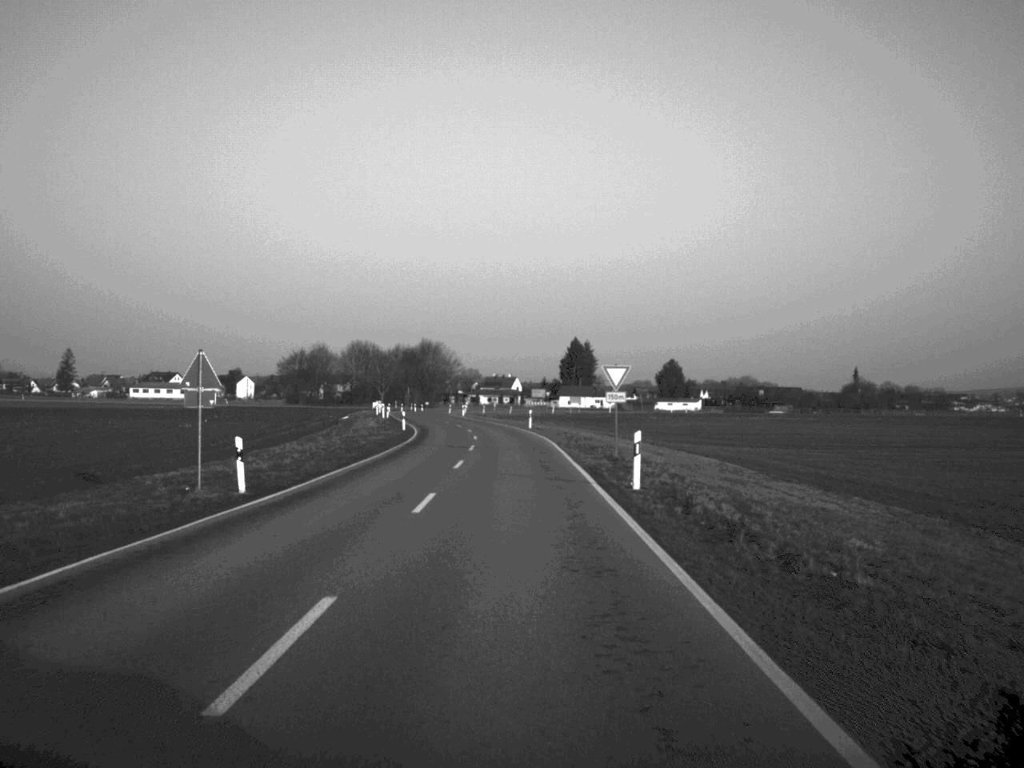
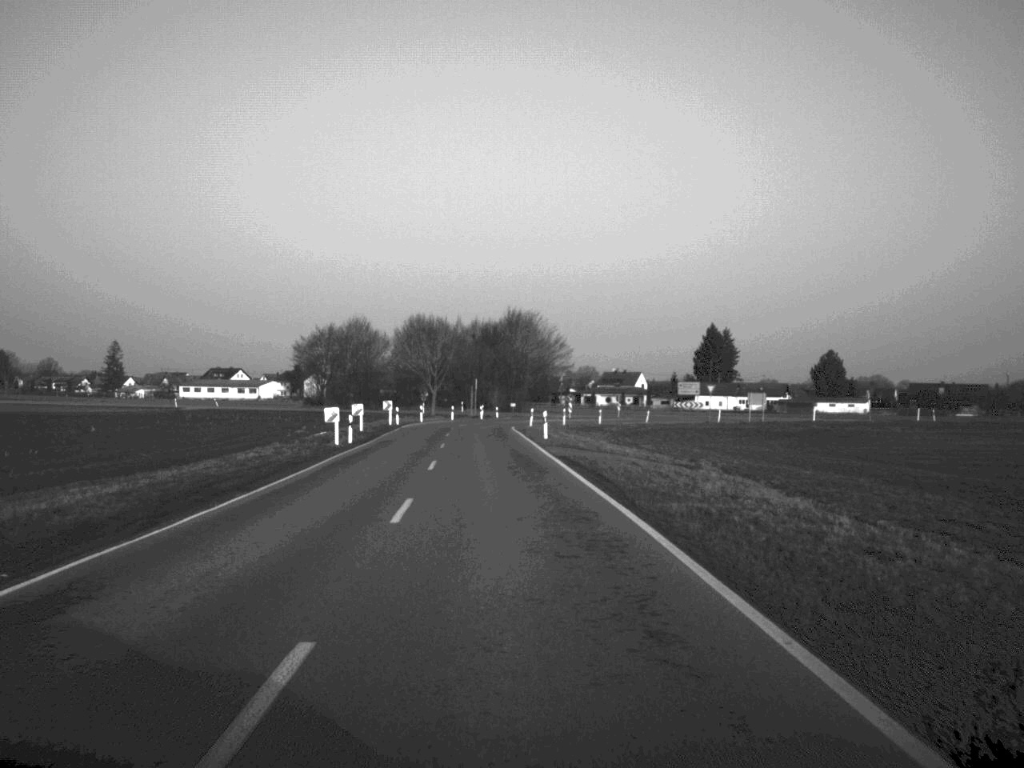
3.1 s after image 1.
(-2.2, +75.4) m; -5°
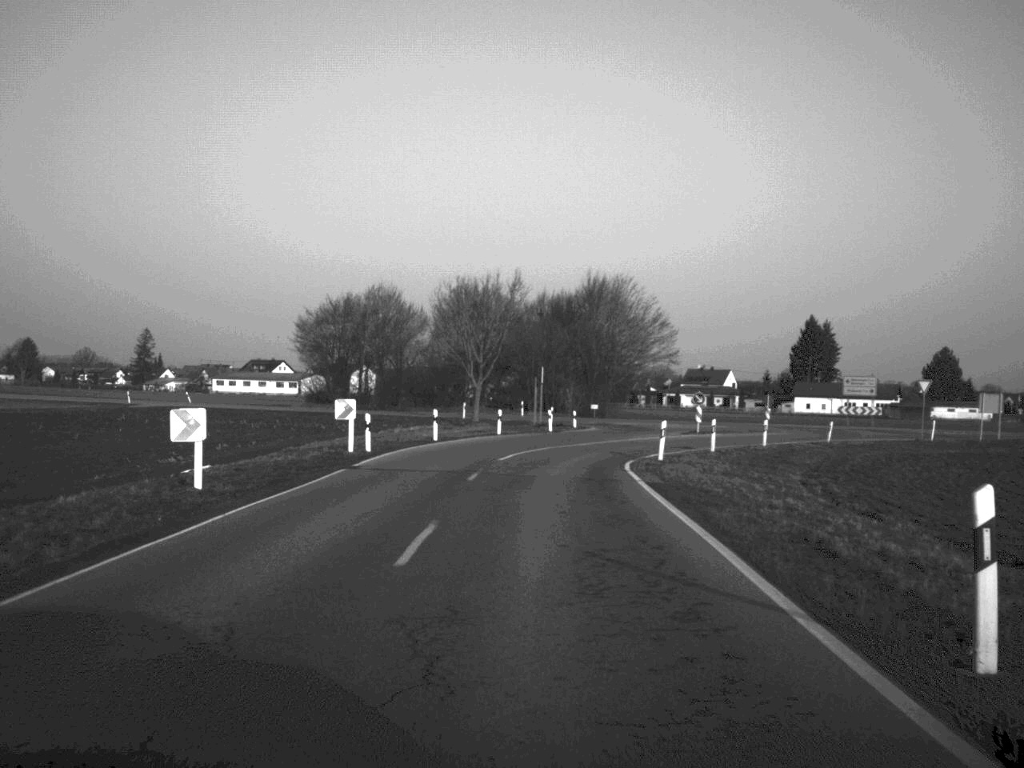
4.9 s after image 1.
(-1.3, +40.7) m; -3°
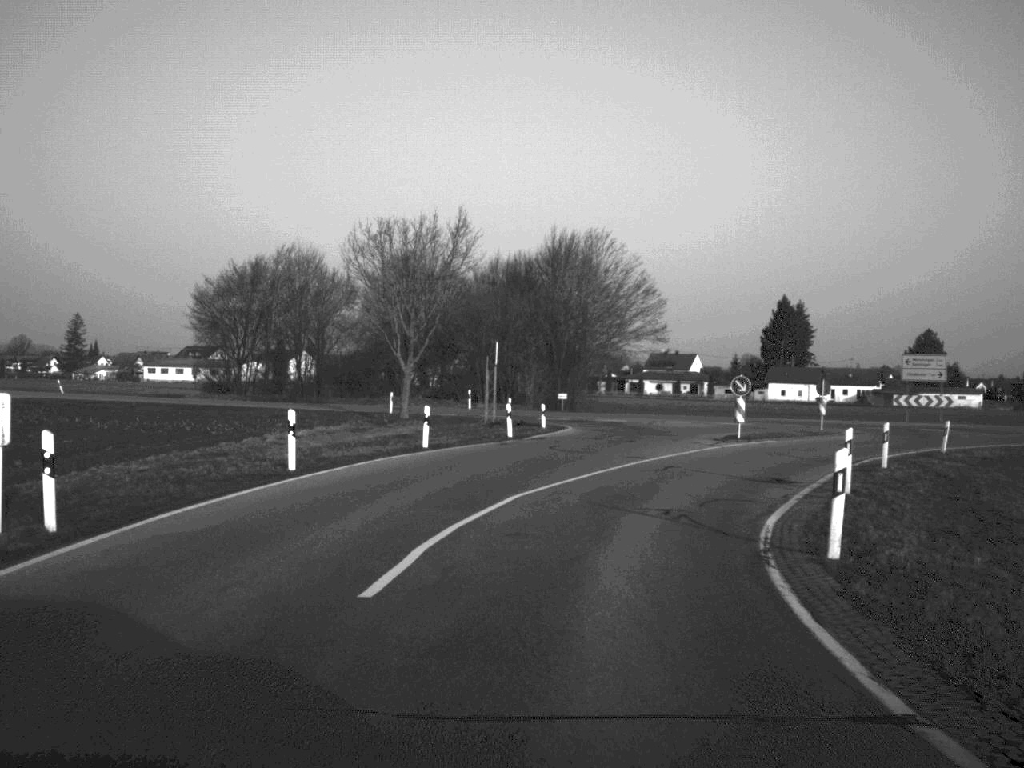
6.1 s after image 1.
(+0.2, +21.6) m; +2°
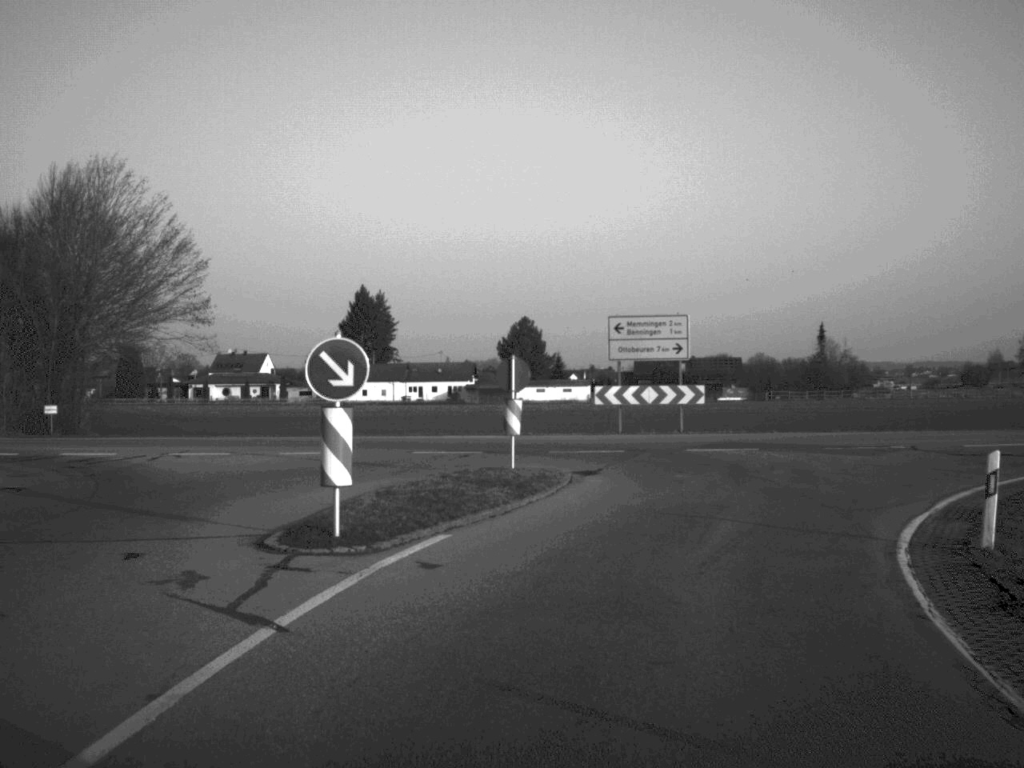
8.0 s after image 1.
(+4.0, +26.5) m; +19°
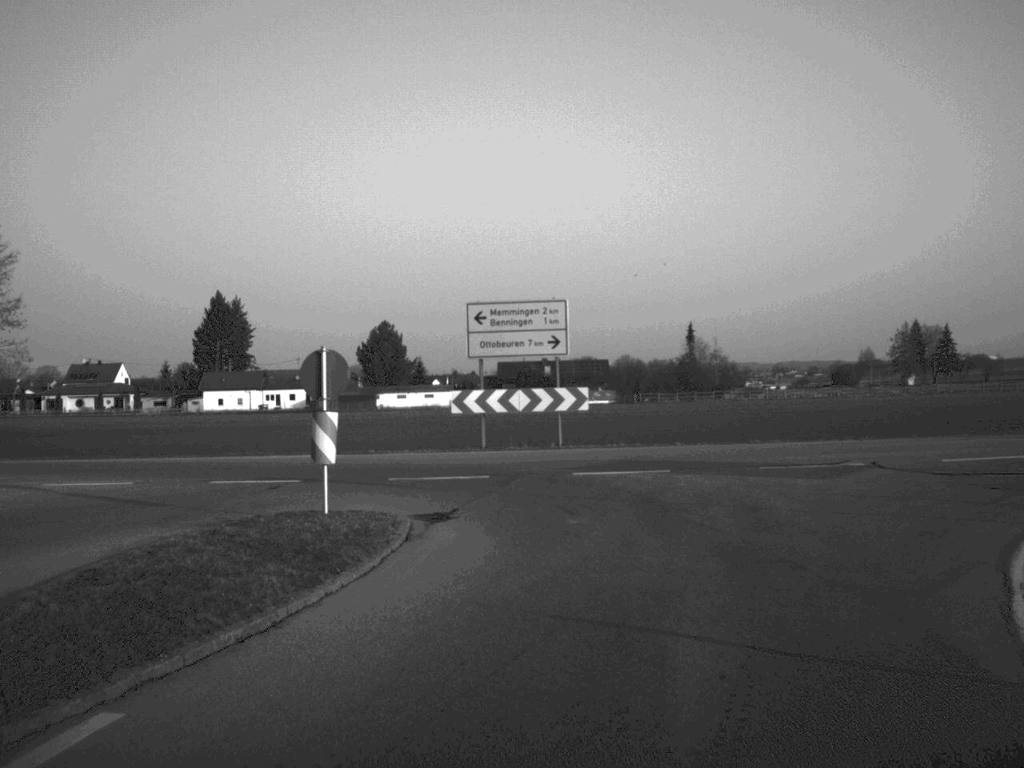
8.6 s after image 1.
(+0.4, +6.9) m; +6°
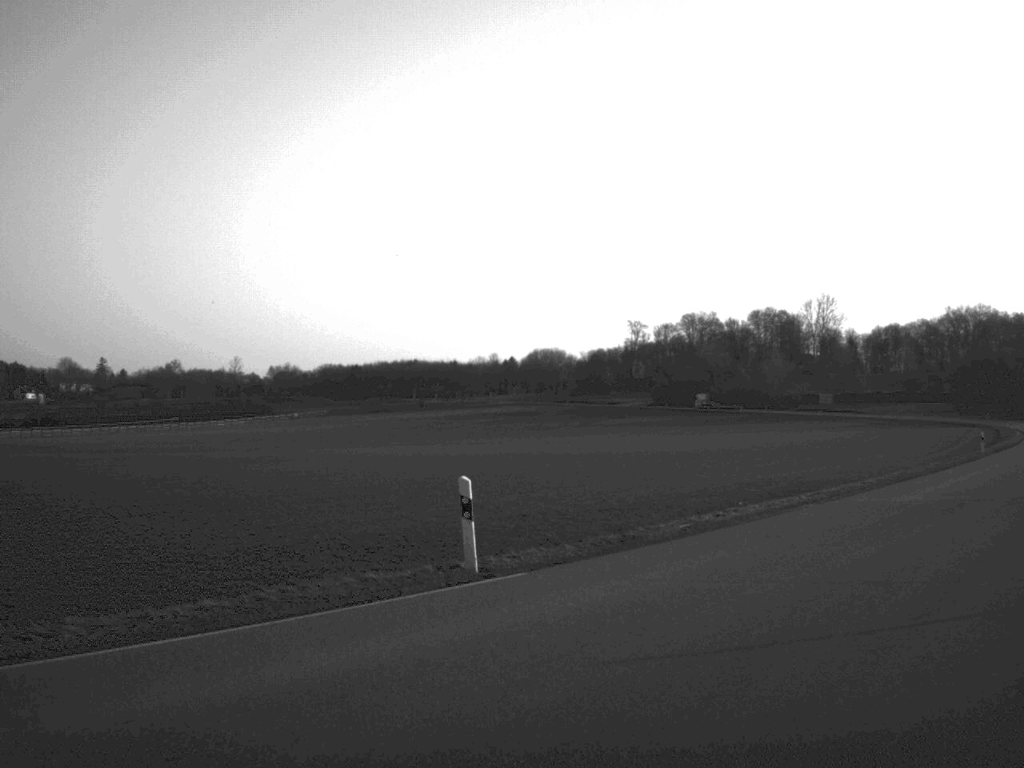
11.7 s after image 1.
(+10.0, +20.0) m; +67°
